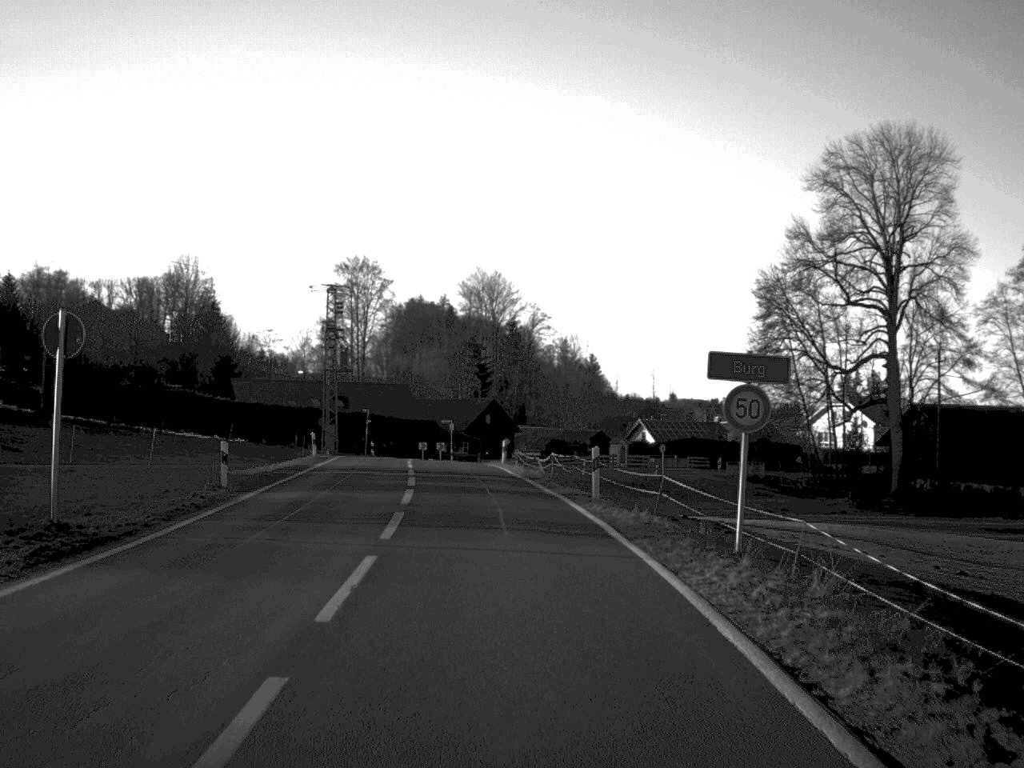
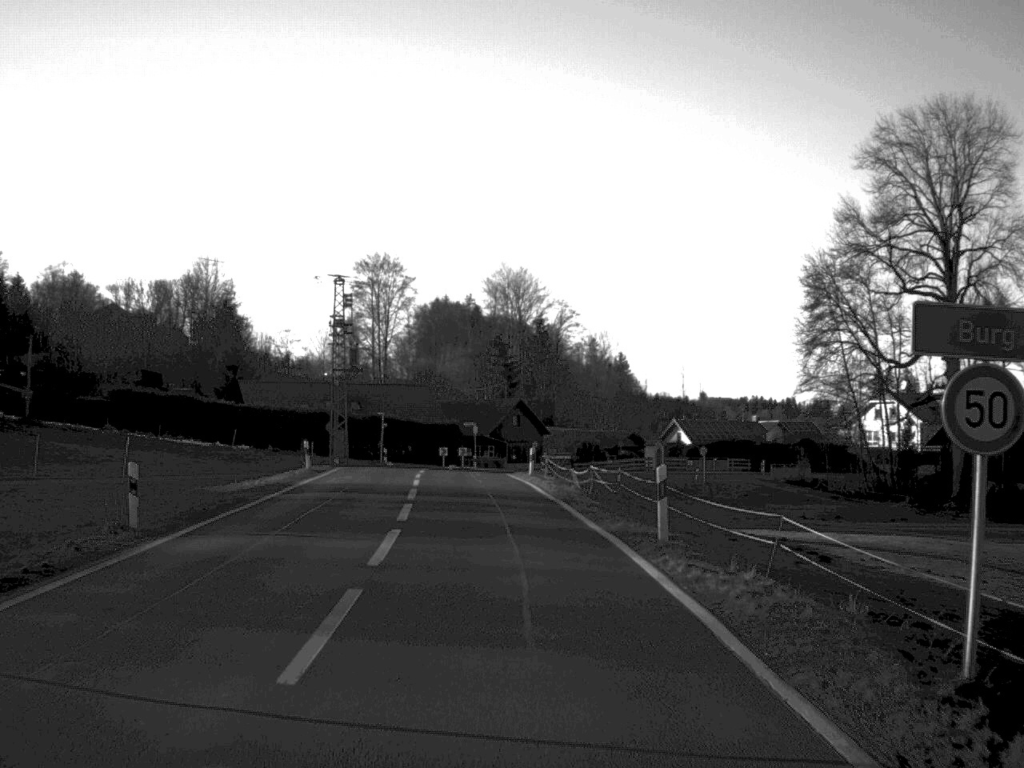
(-0.1, +7.7) m; -1°
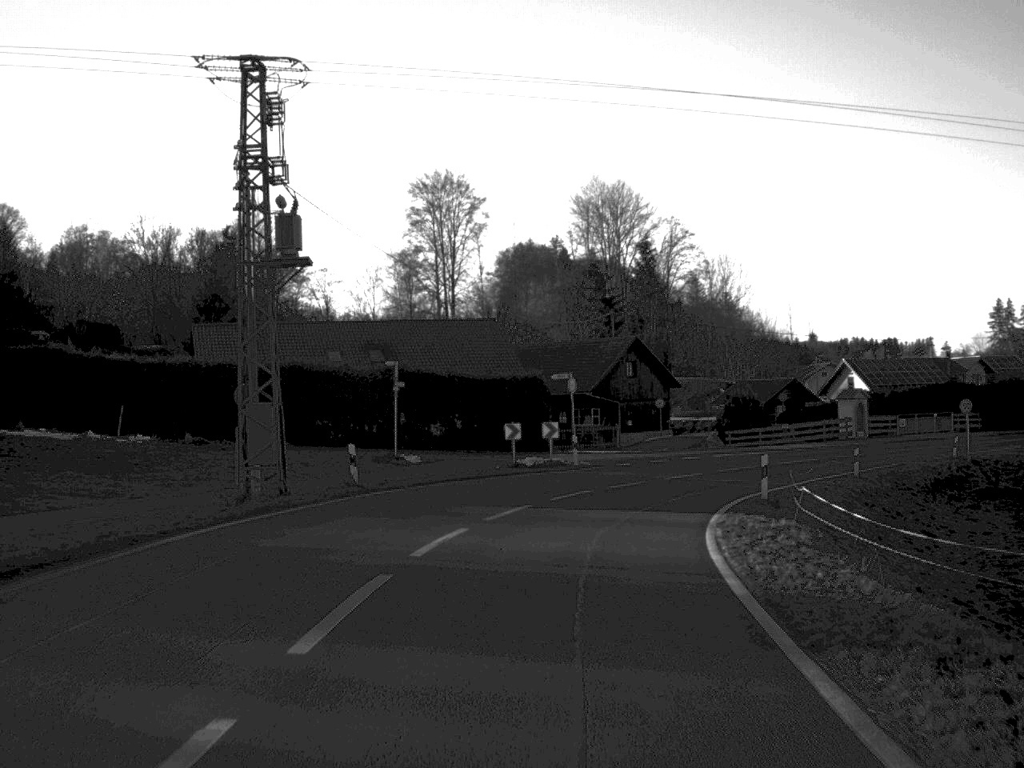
(-1.8, +40.9) m; -4°
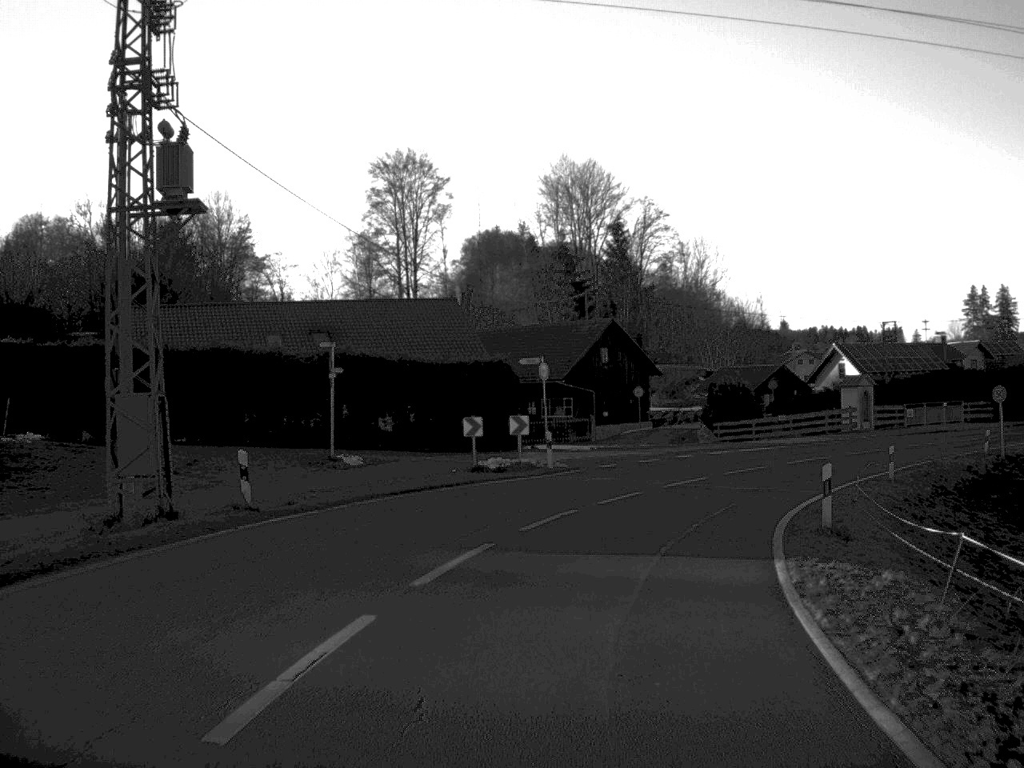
(+0.1, +7.8) m; +2°
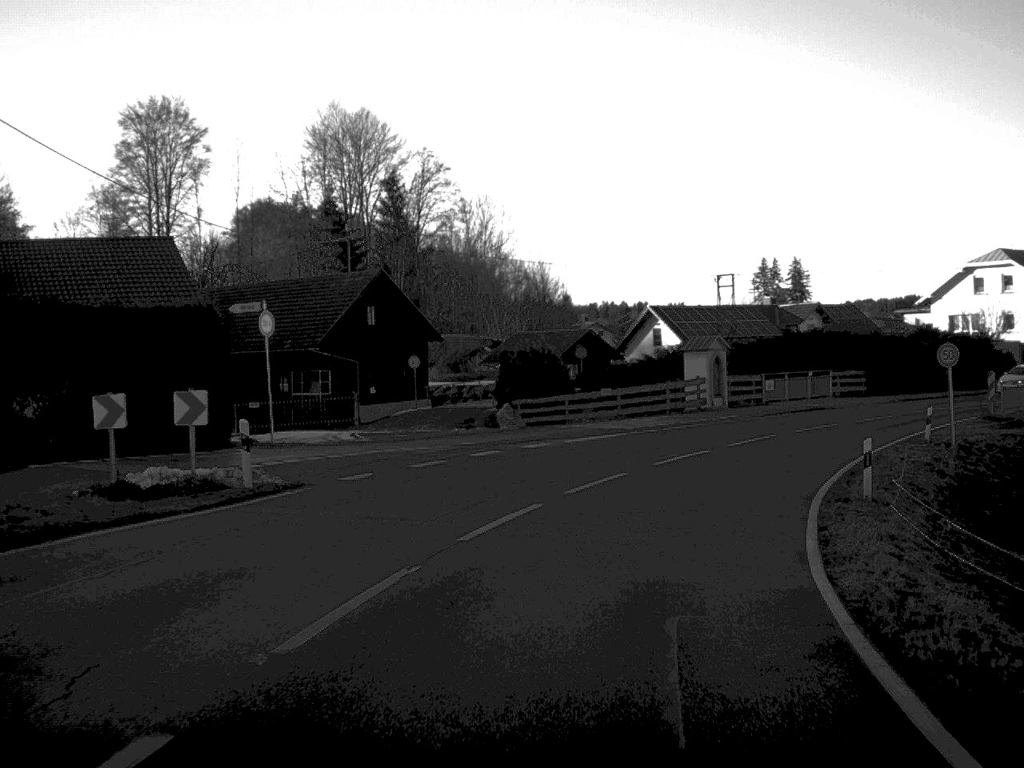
(+1.3, +16.0) m; +10°
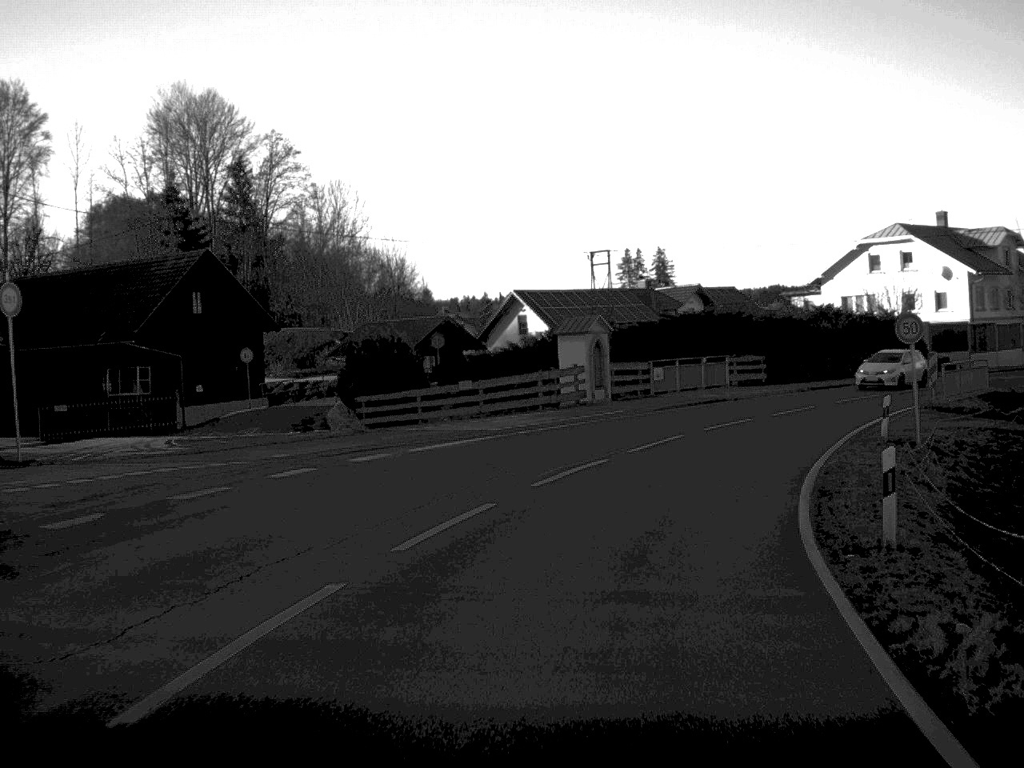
(+0.4, +7.8) m; +6°
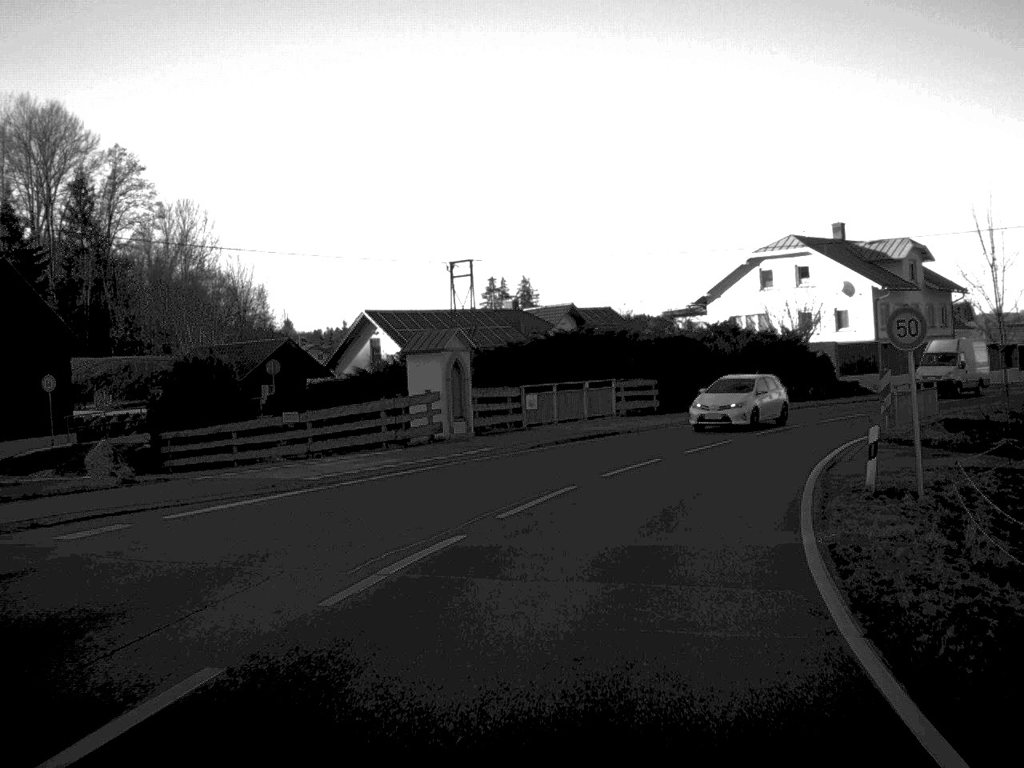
(+0.4, +8.2) m; +6°
